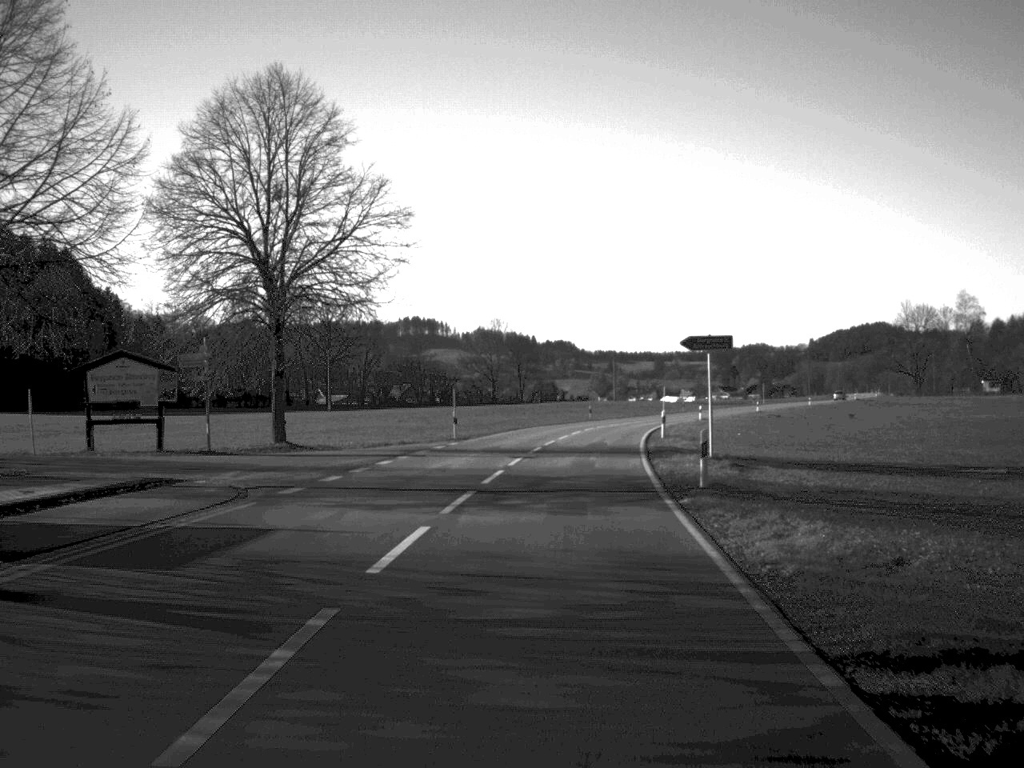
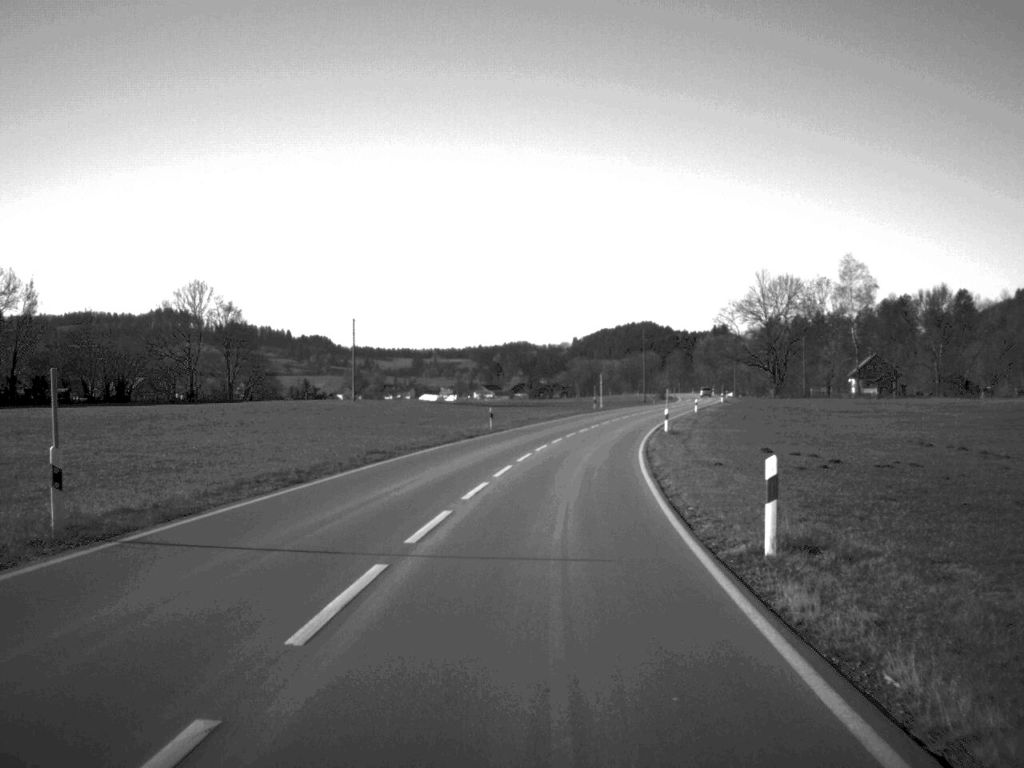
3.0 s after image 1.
(+6.9, +74.4) m; +11°
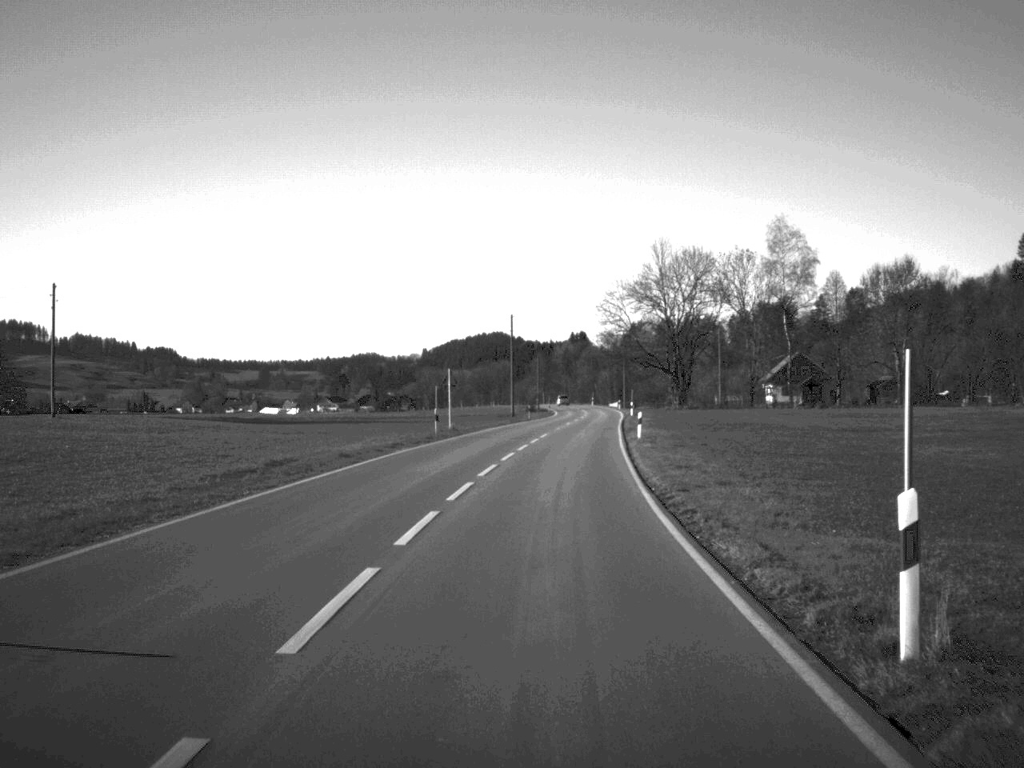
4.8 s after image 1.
(+2.8, +47.9) m; +7°
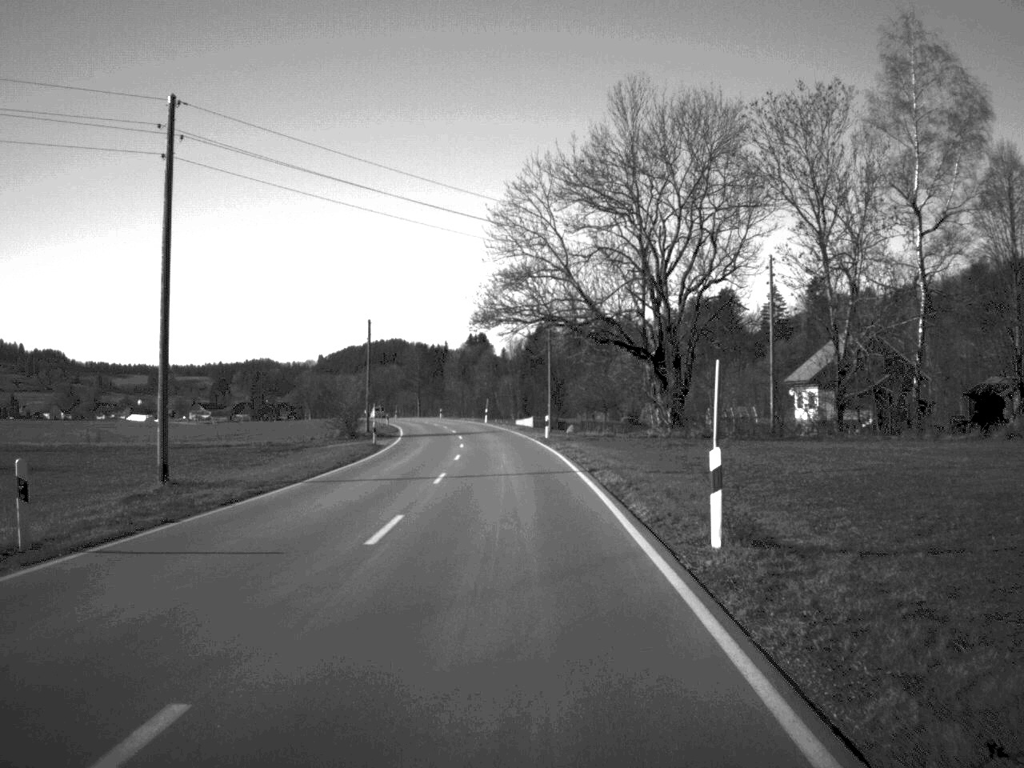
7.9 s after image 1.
(+4.7, +82.6) m; +4°
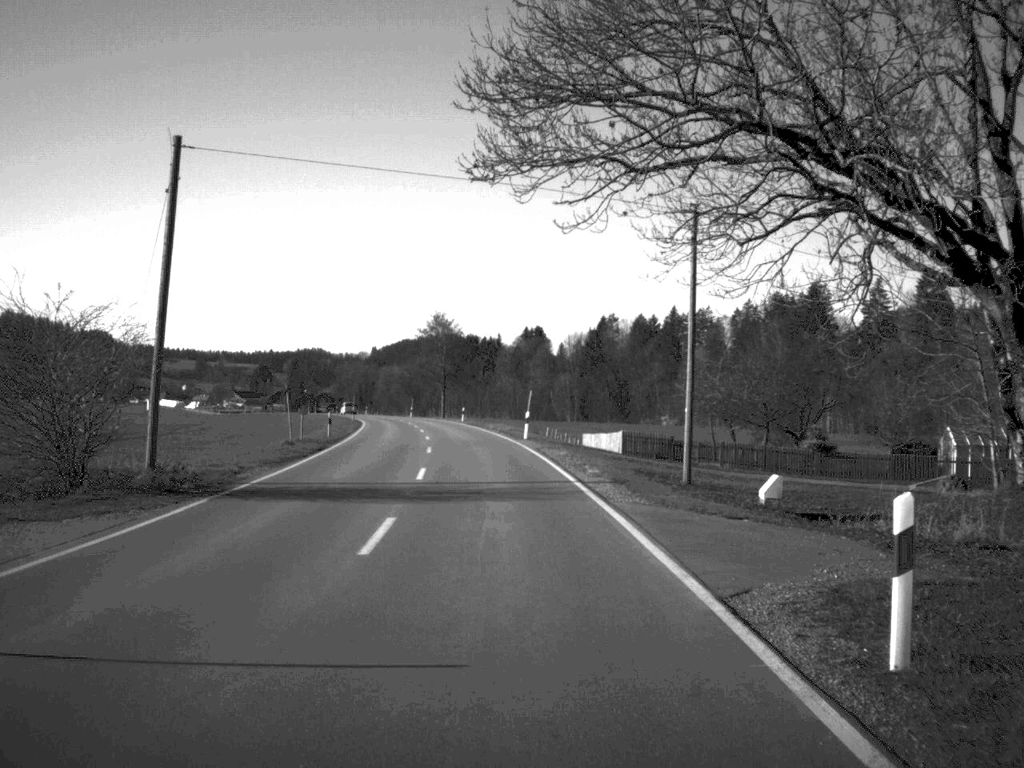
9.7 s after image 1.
(-1.0, +49.5) m; -3°
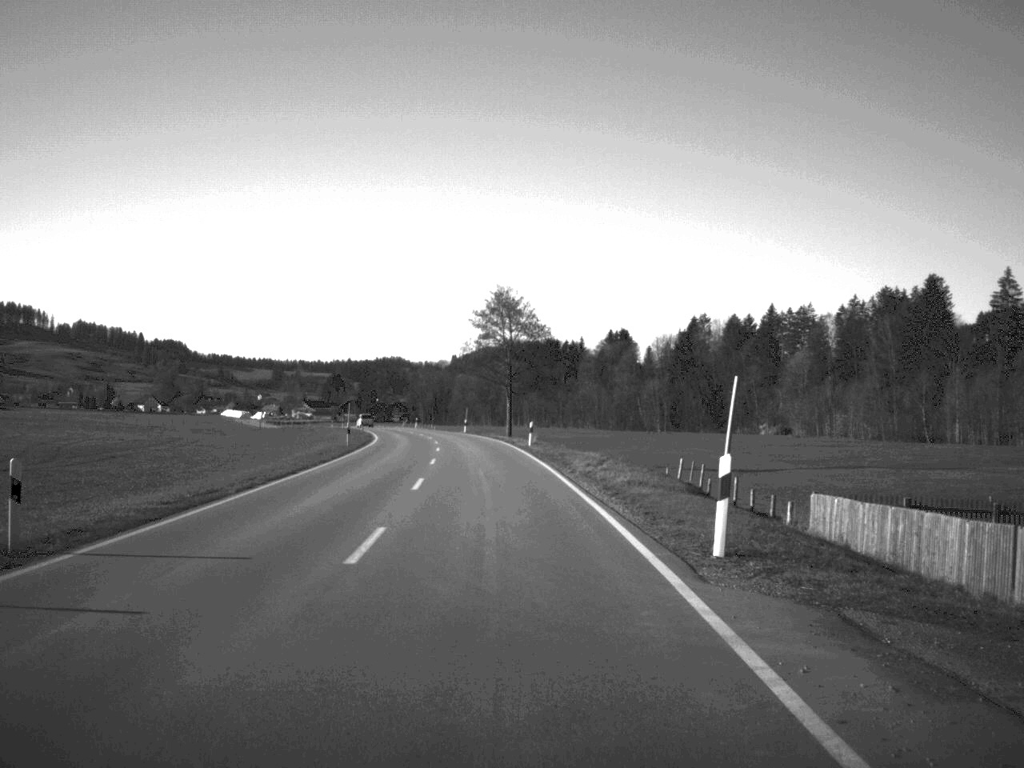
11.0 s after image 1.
(-1.1, +36.2) m; -4°
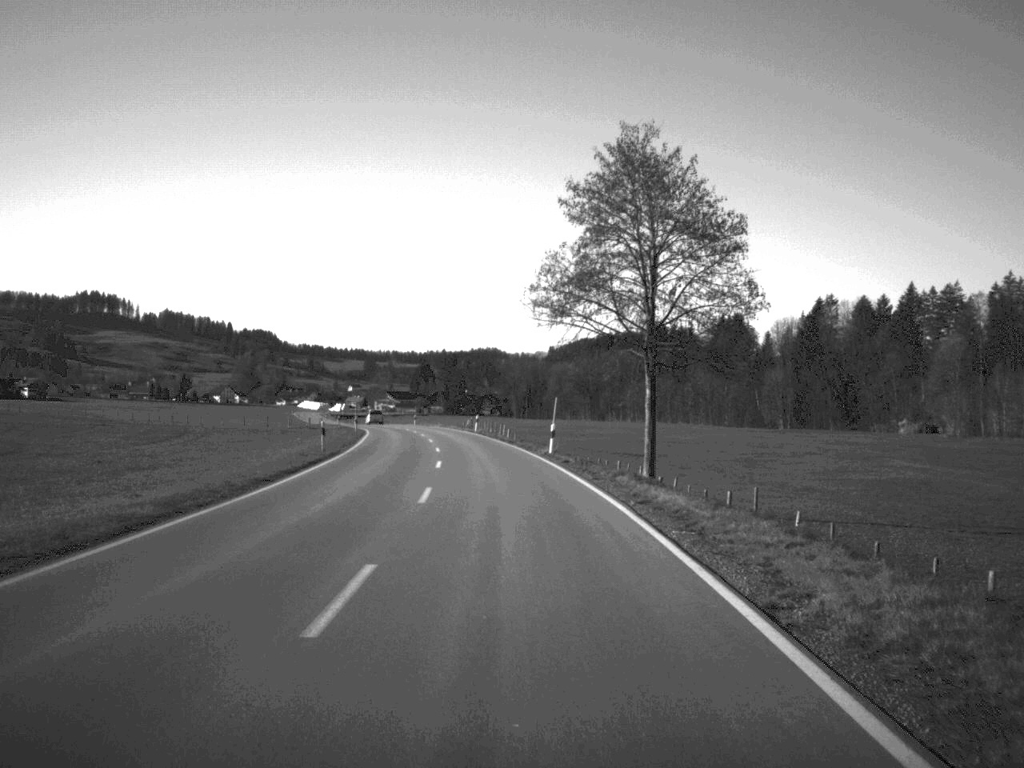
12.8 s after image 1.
(-2.1, +52.0) m; -4°
